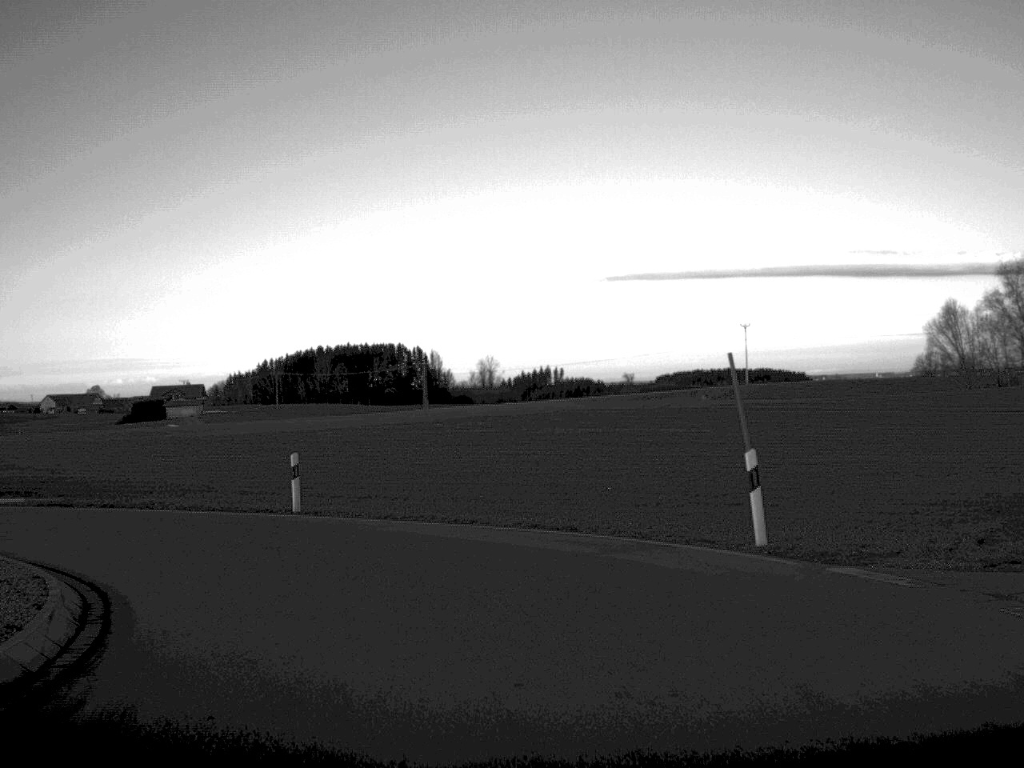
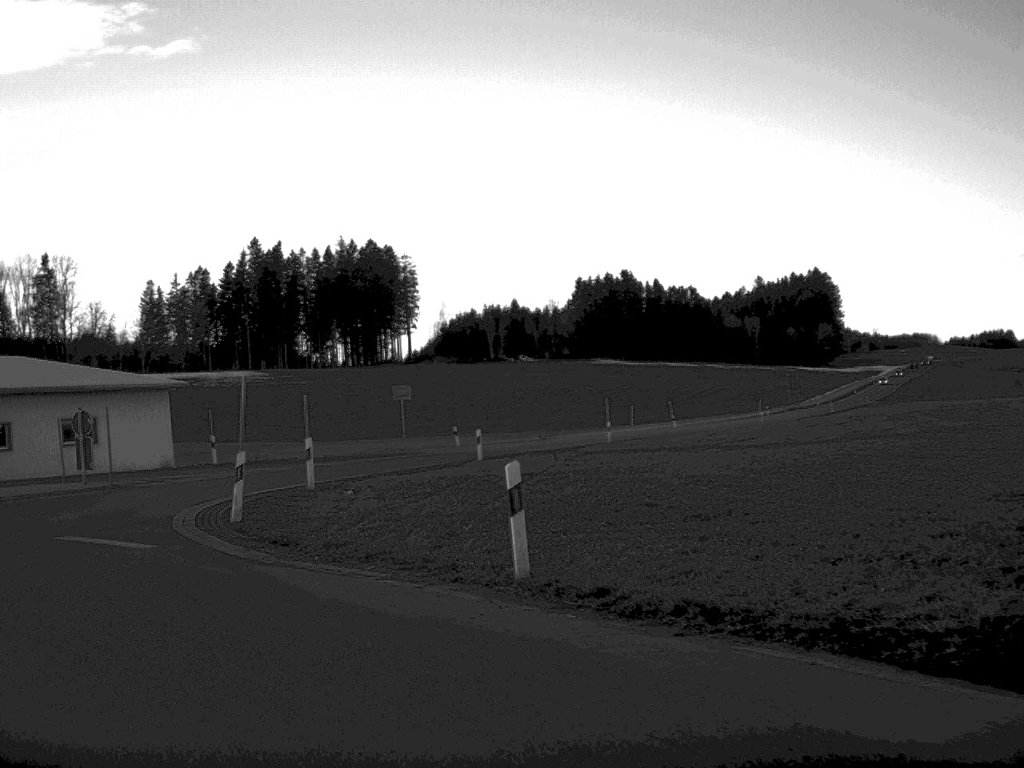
(-8.1, +20.9) m; -57°
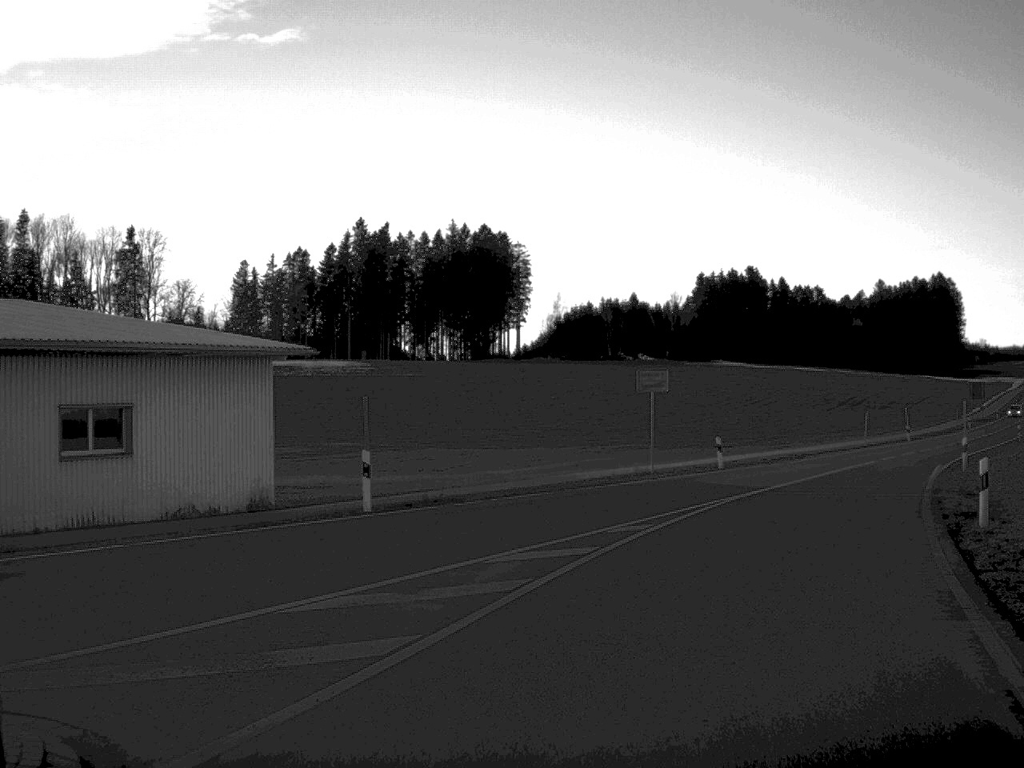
(-6.6, +23.2) m; -3°
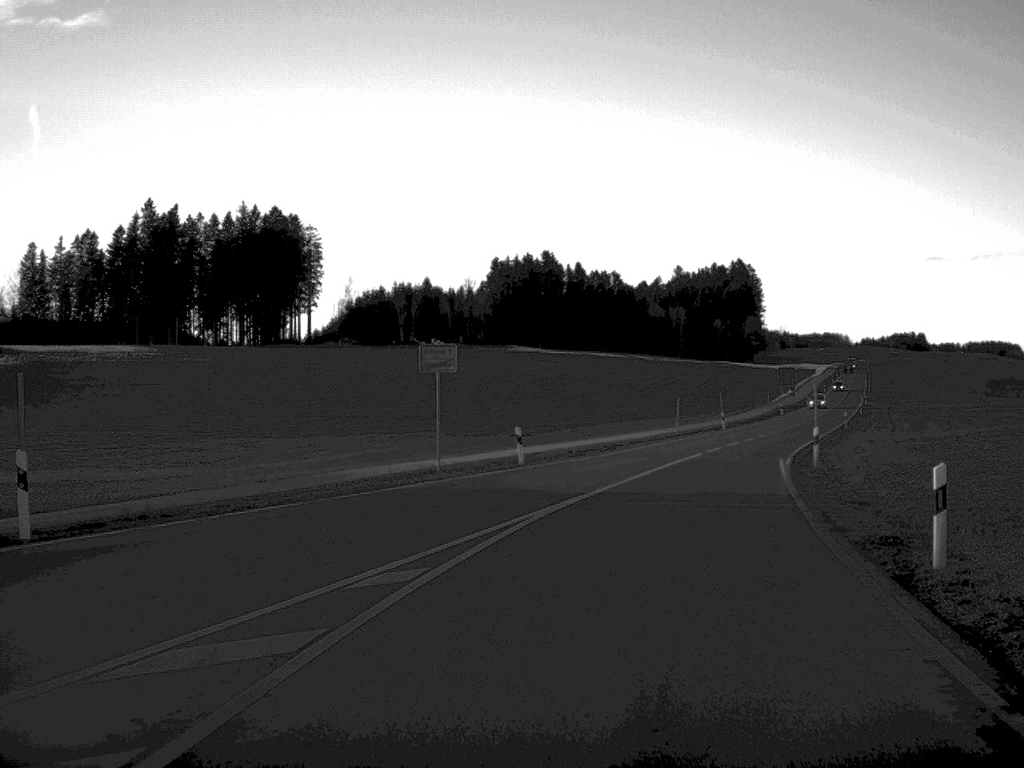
(+0.6, +6.7) m; +9°
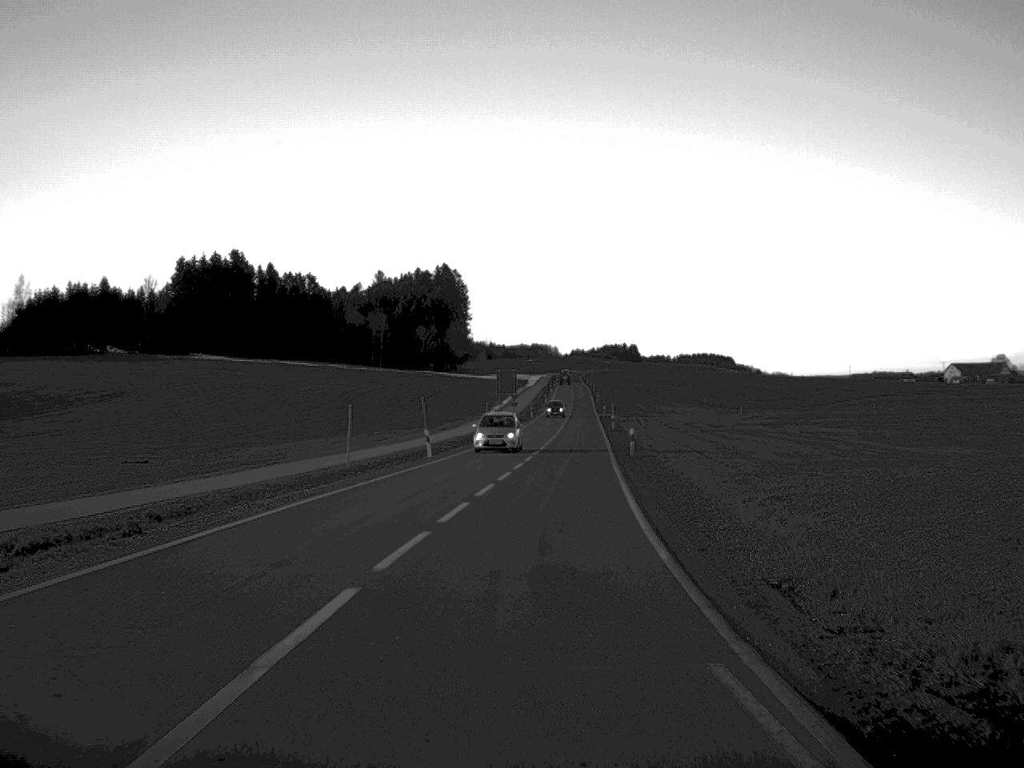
(+4.2, +29.9) m; +13°
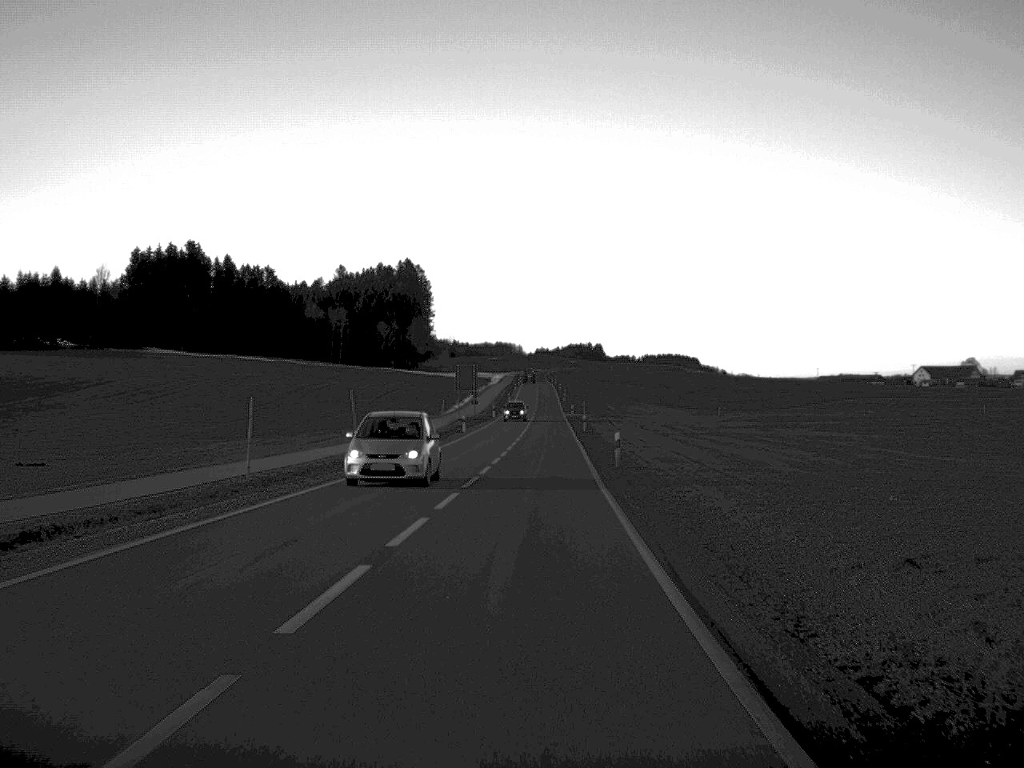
(+0.2, +9.9) m; +2°
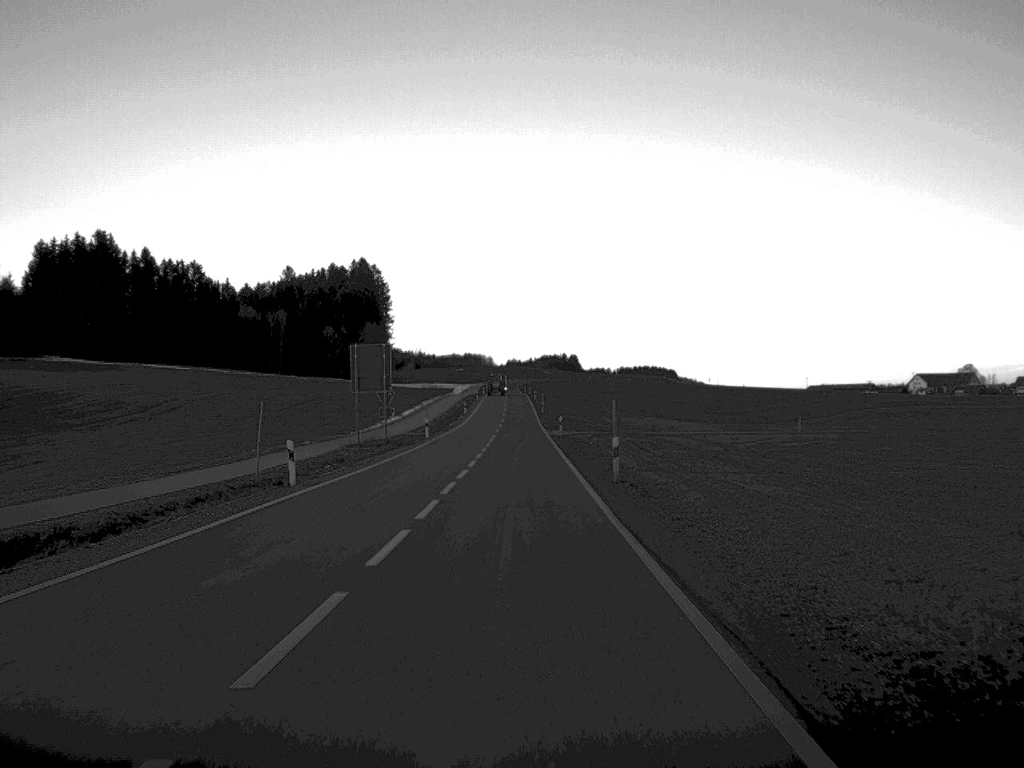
(+0.8, +49.3) m; +1°
